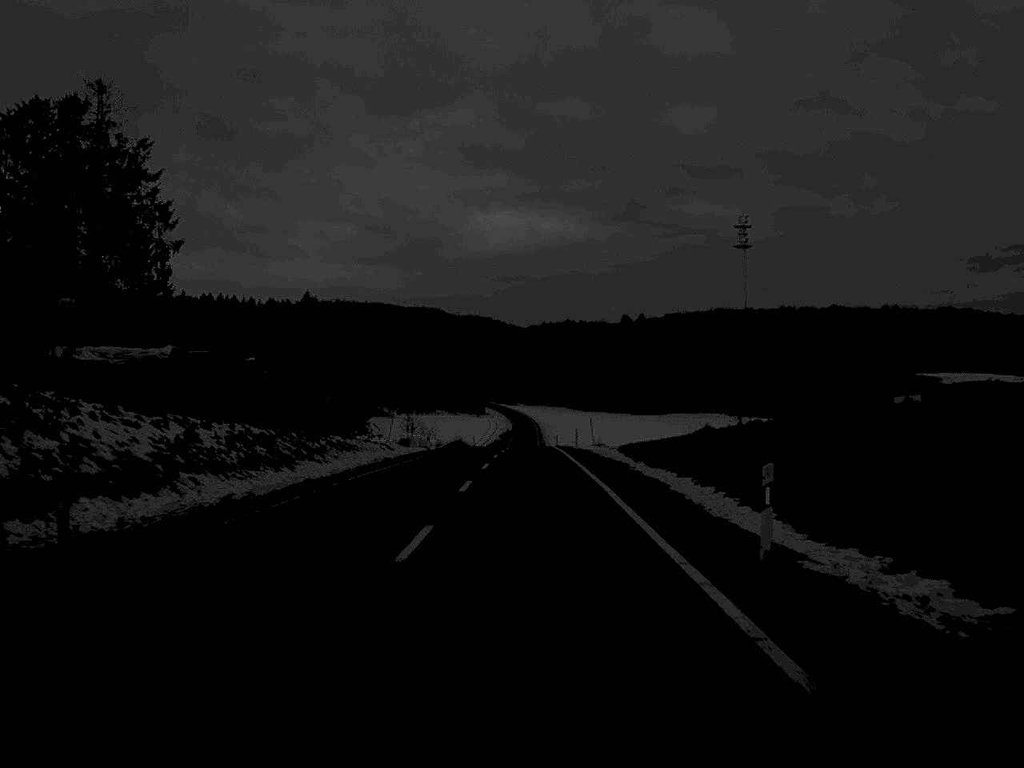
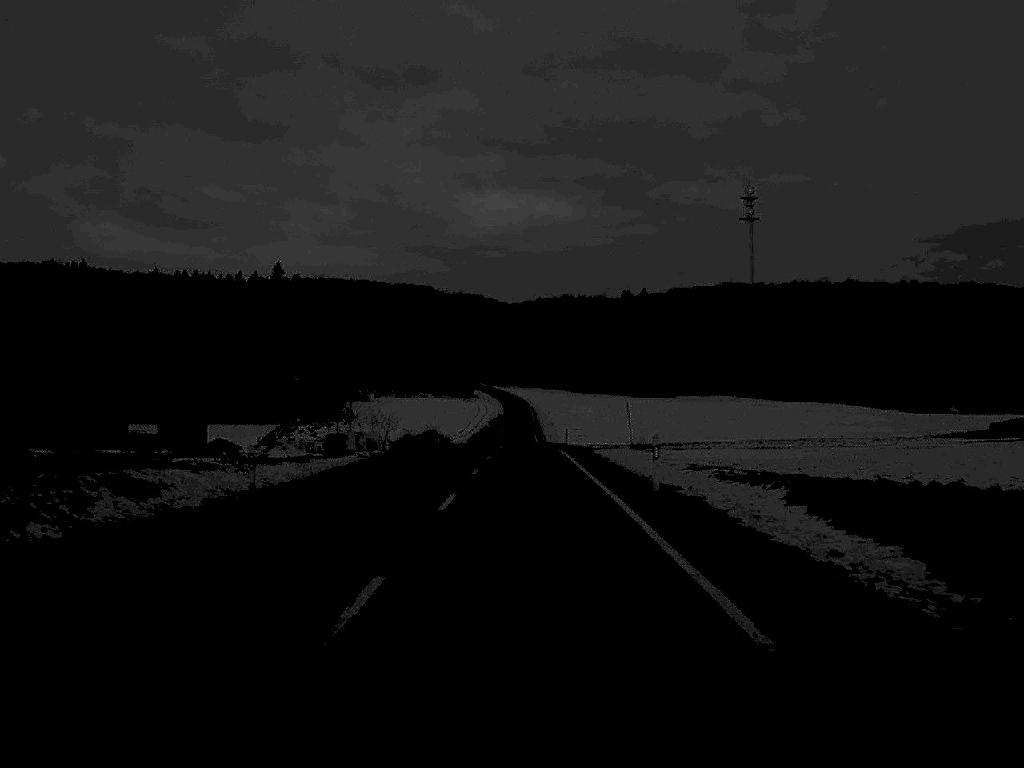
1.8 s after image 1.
(+0.1, +40.9) m; 0°
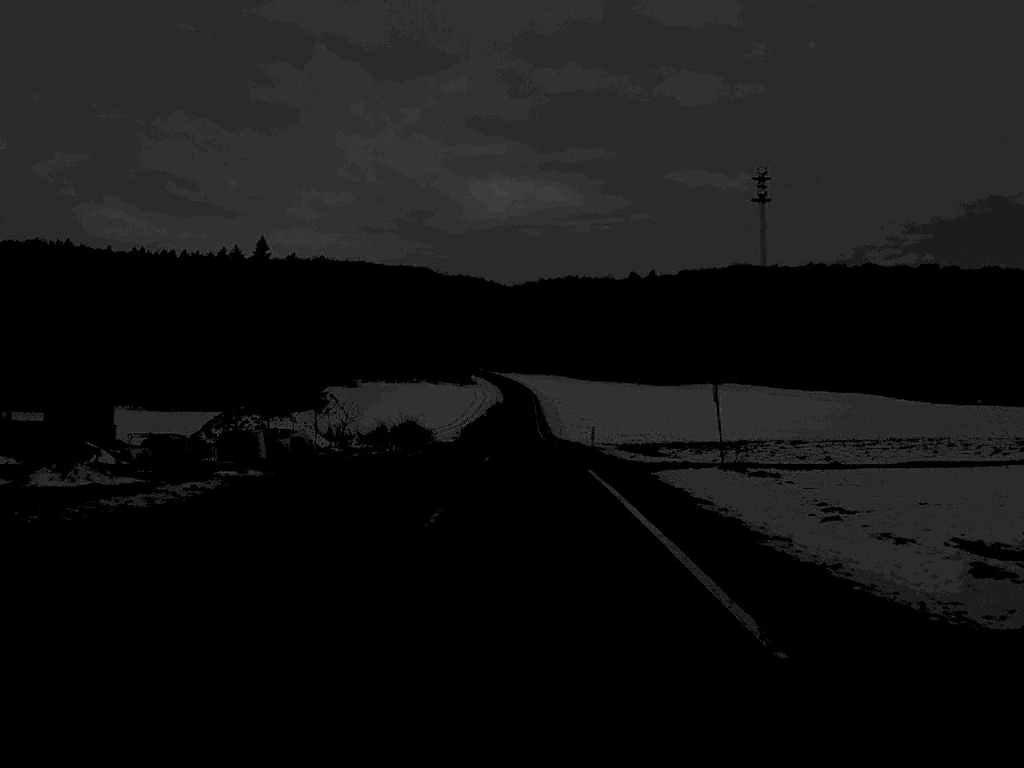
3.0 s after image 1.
(0.0, +27.5) m; 0°
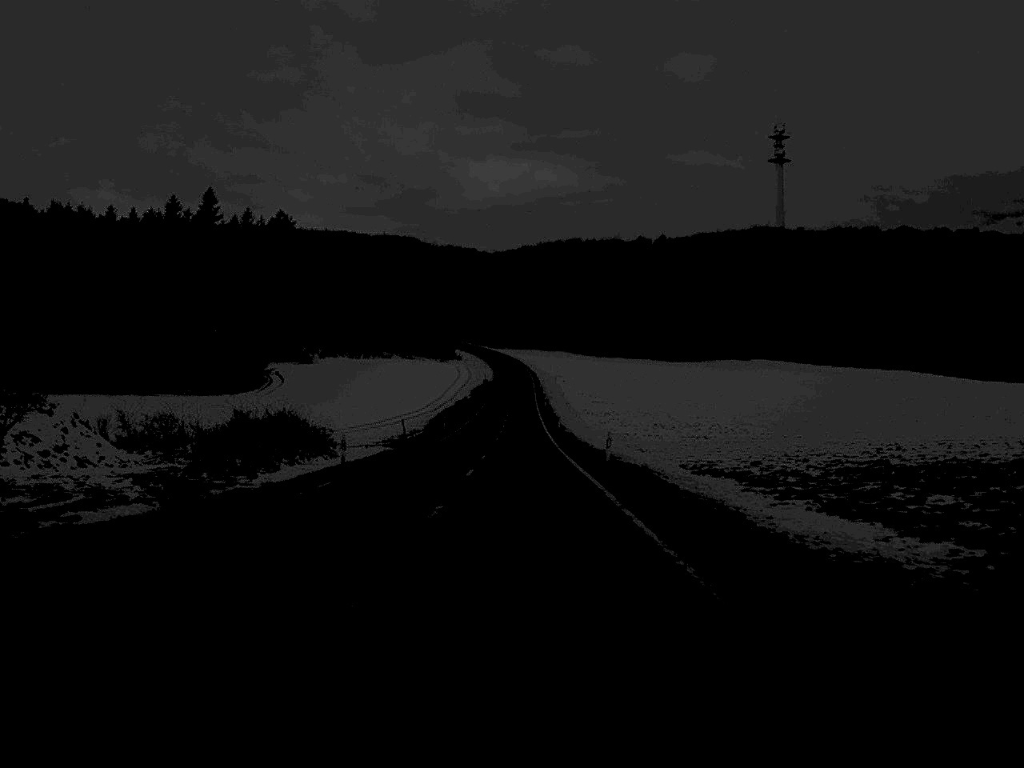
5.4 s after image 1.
(+0.1, +57.0) m; 0°
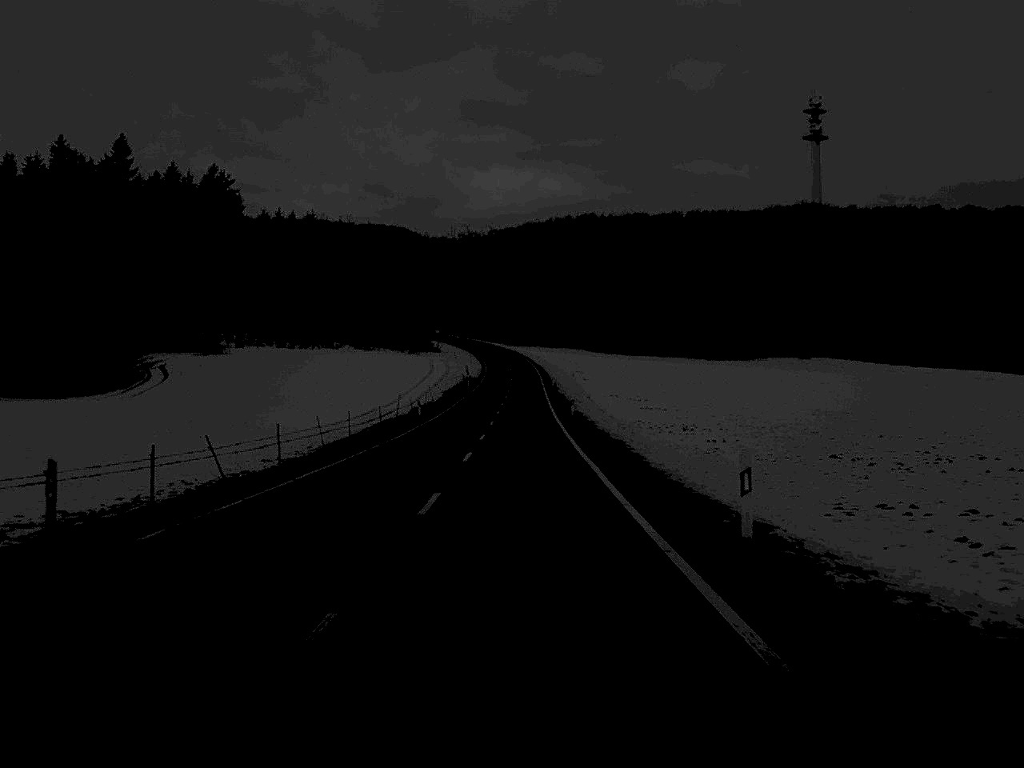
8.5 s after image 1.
(0.0, +72.1) m; 0°
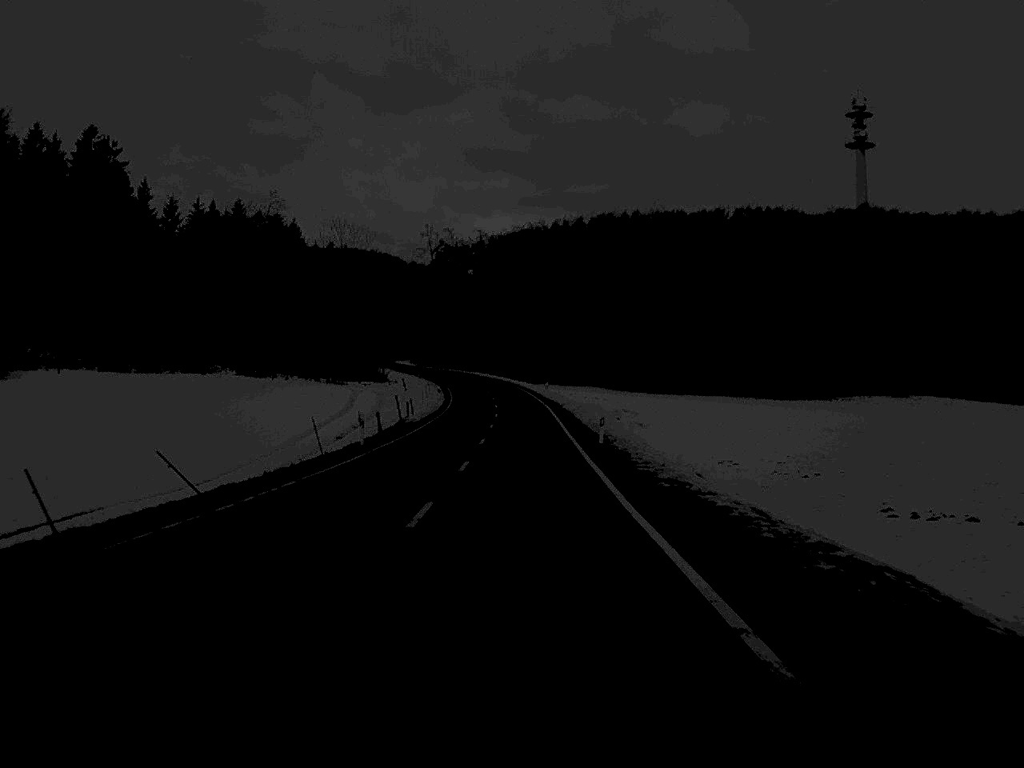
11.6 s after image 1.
(+0.2, +73.6) m; 0°
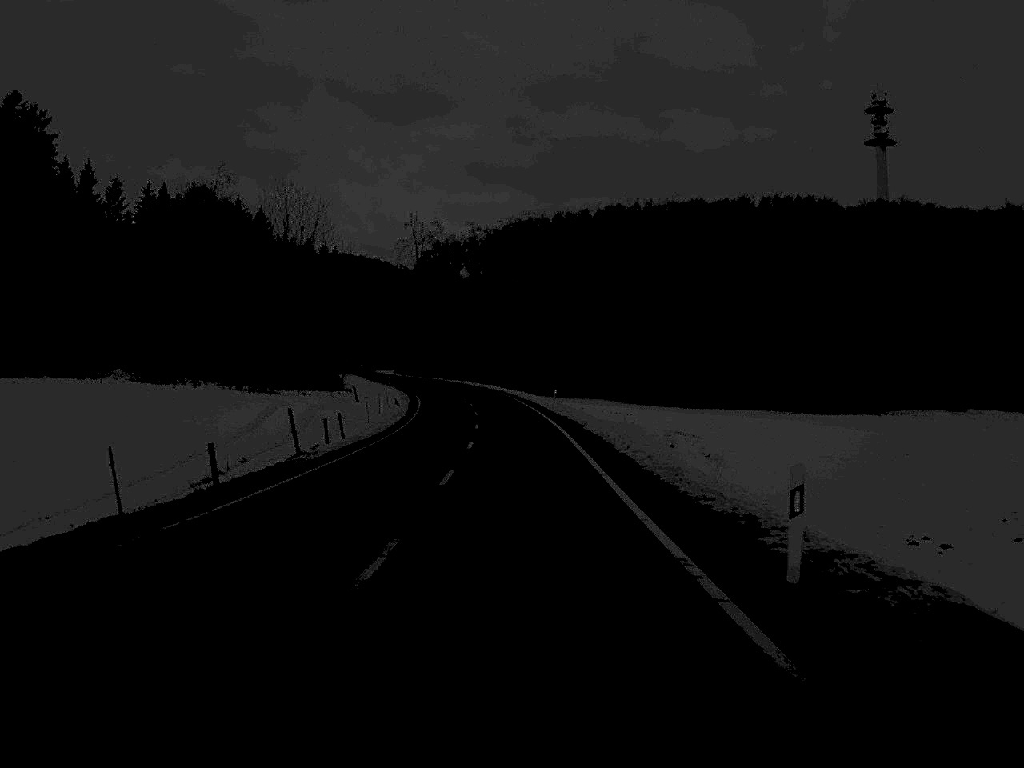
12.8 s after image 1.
(0.0, +28.9) m; 0°
